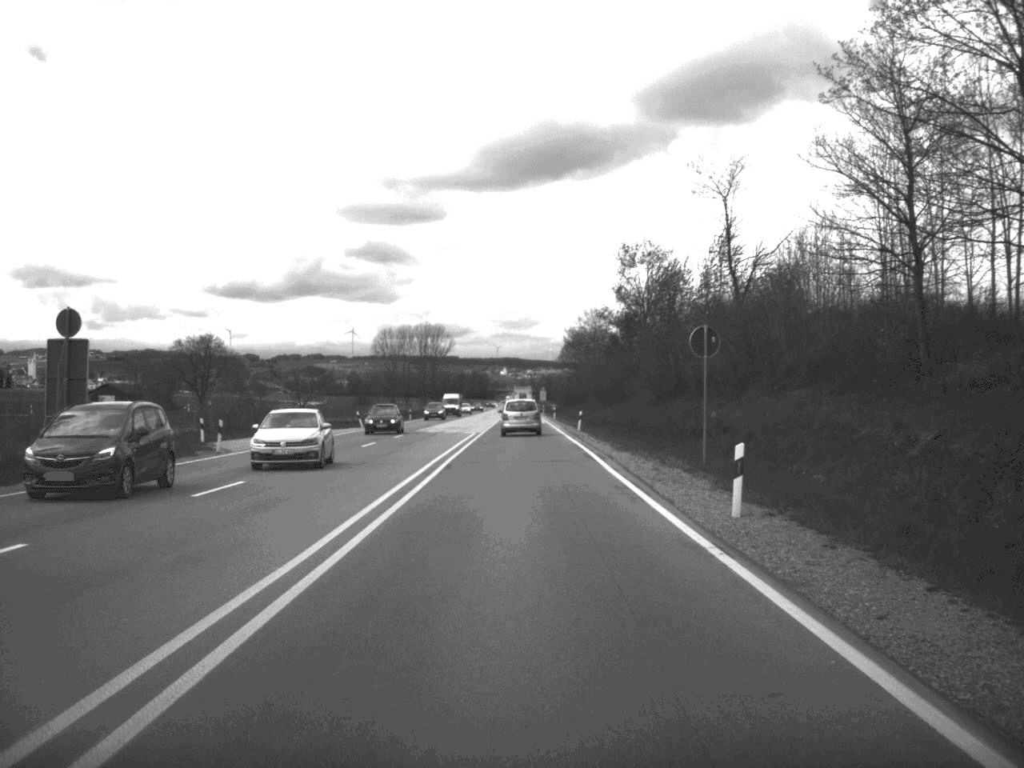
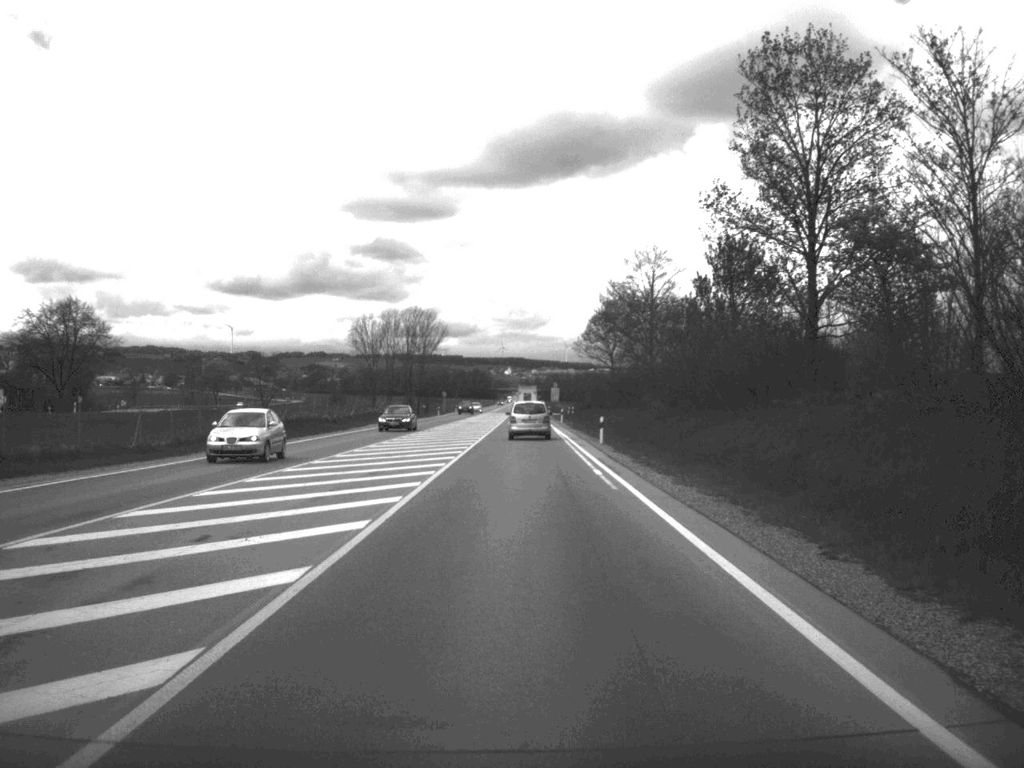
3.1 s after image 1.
(-0.4, +66.1) m; -1°
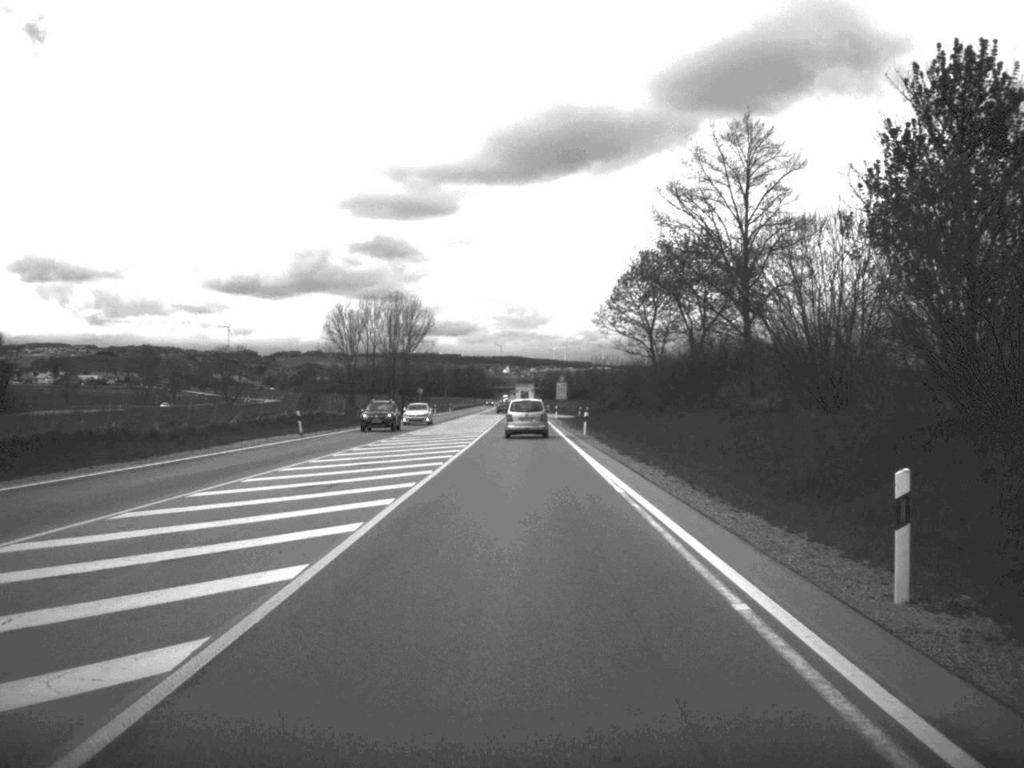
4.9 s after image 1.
(0.0, +40.8) m; 0°
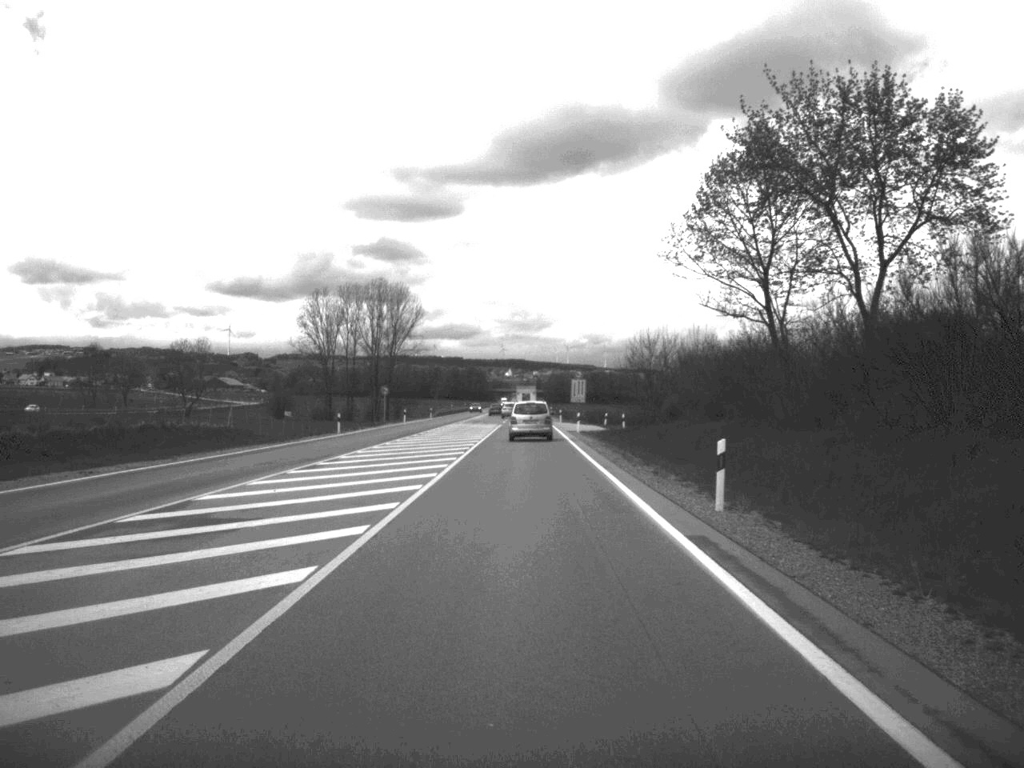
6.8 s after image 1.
(-0.1, +40.4) m; 0°
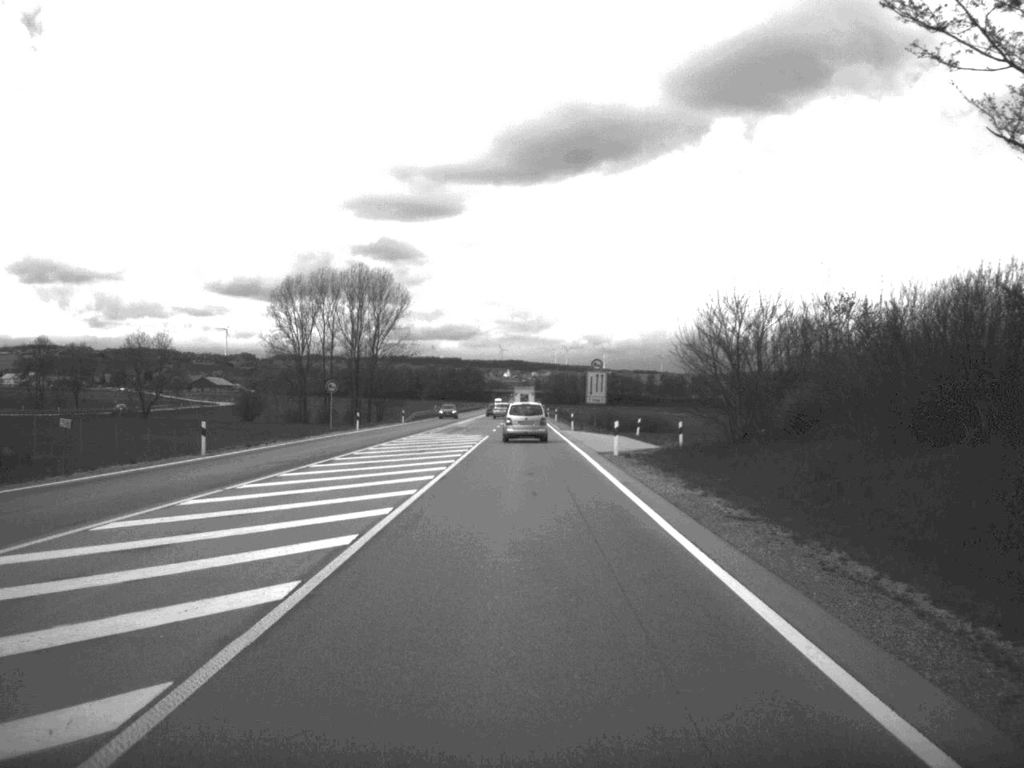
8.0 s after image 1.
(0.0, +29.4) m; 0°
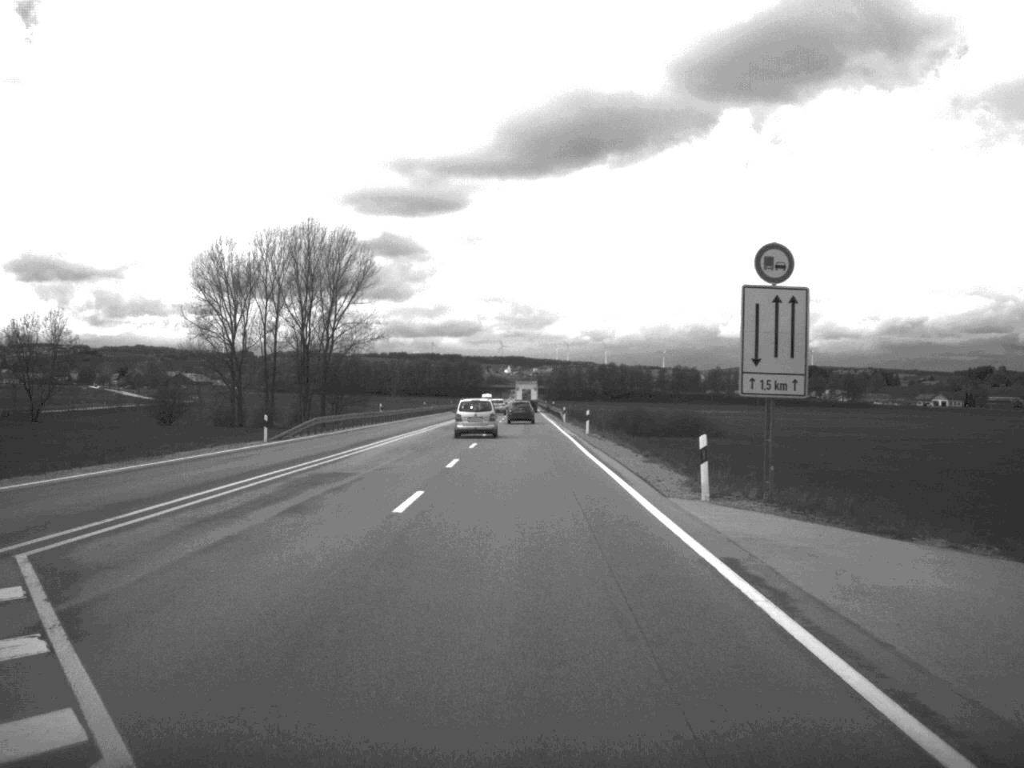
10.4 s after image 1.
(-0.1, +56.7) m; 0°
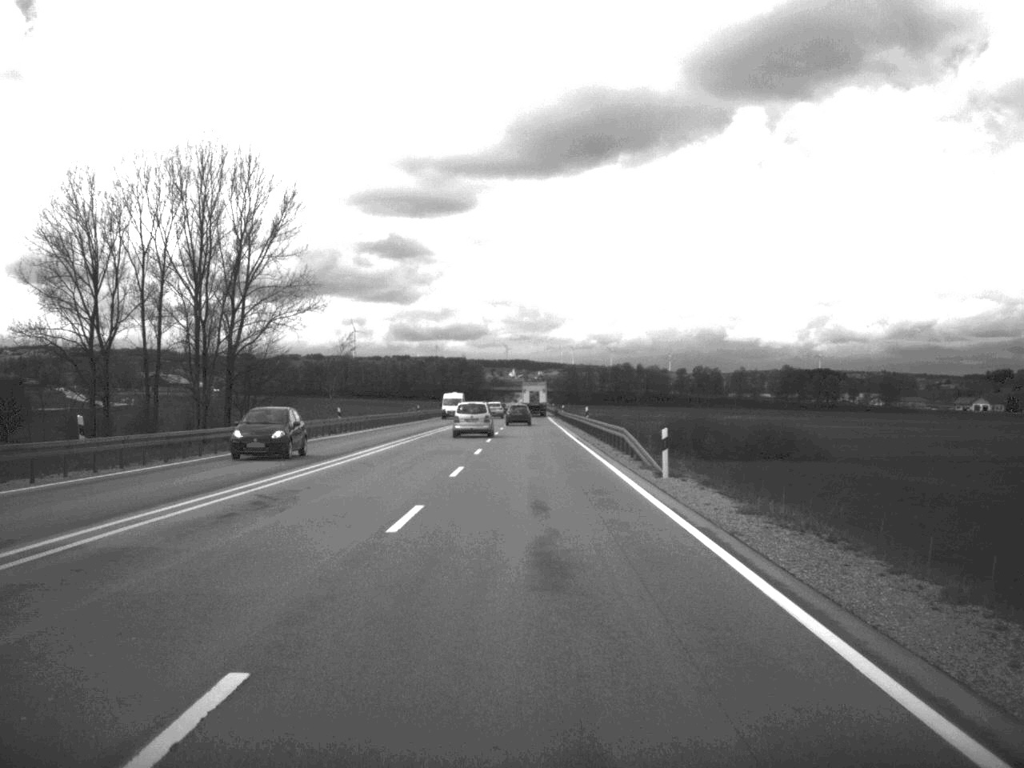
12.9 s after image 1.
(-0.2, +62.5) m; 0°
